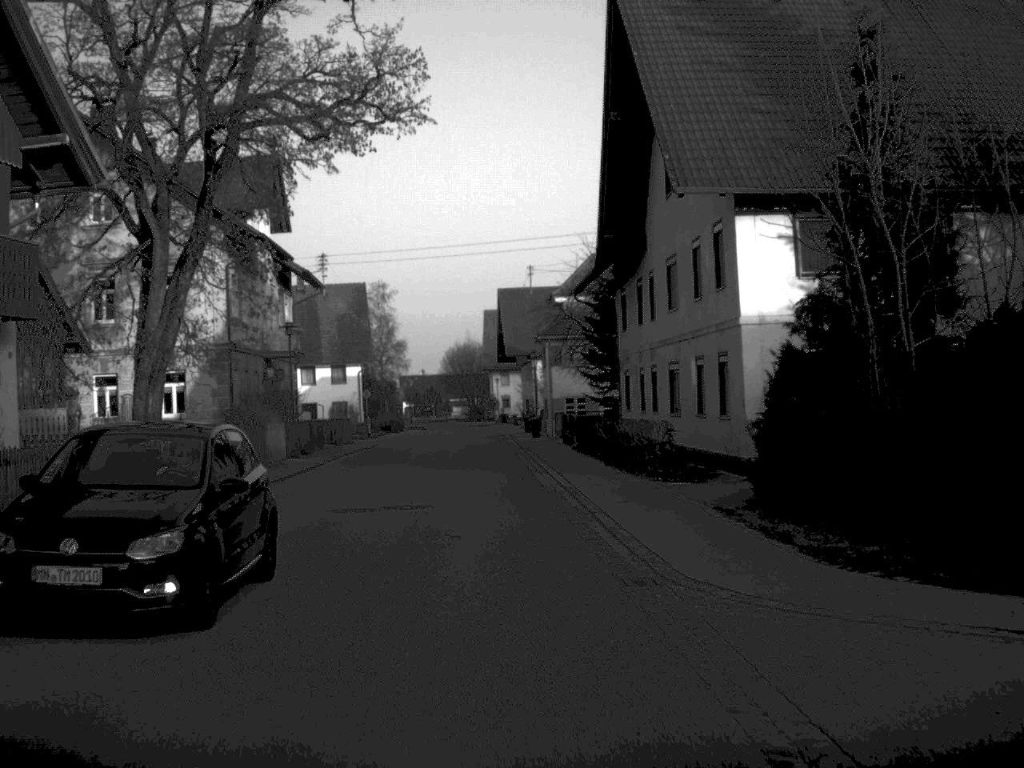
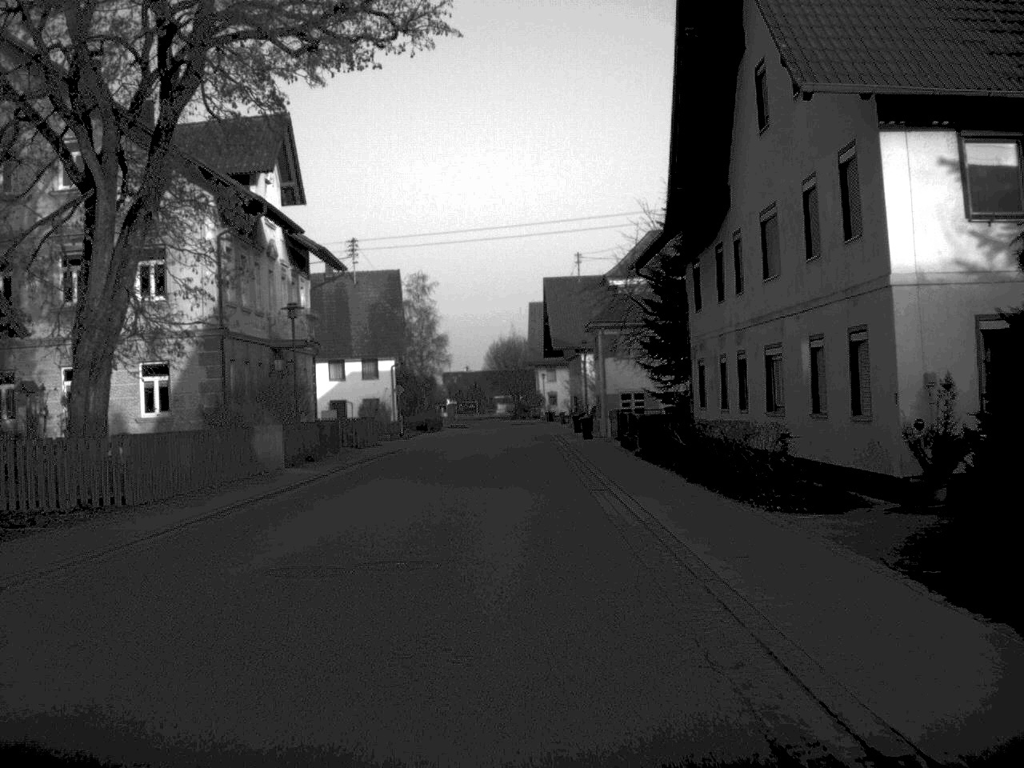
(-0.1, +7.4) m; -2°
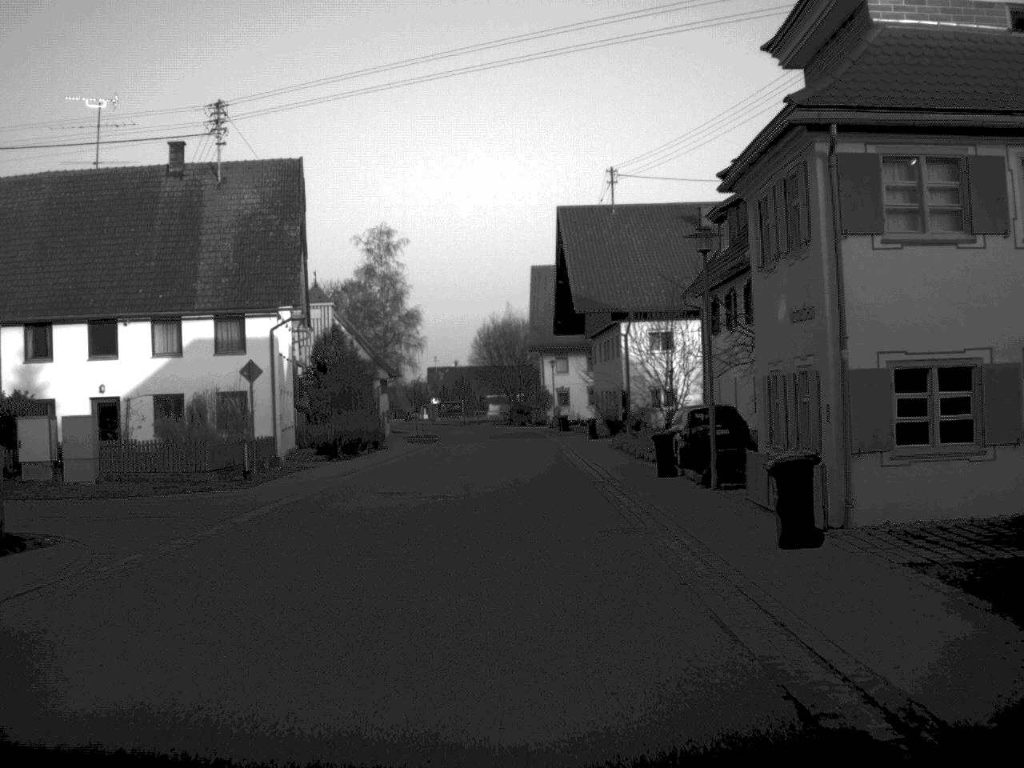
(-0.3, +39.0) m; 0°
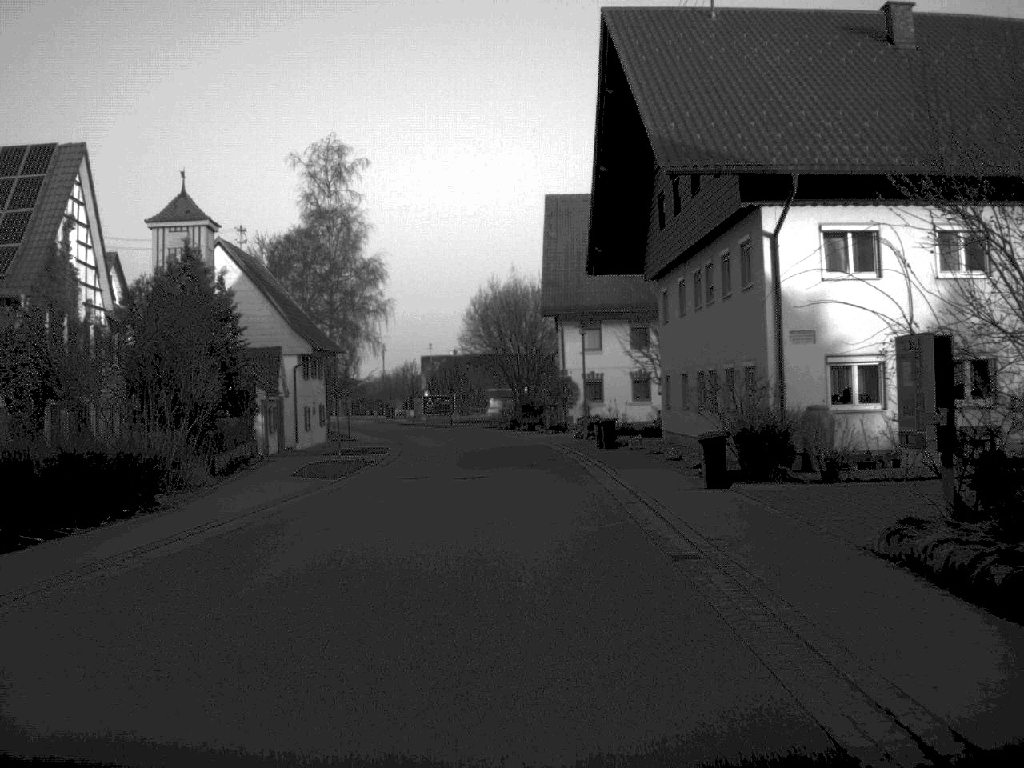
(-0.1, +34.2) m; 0°
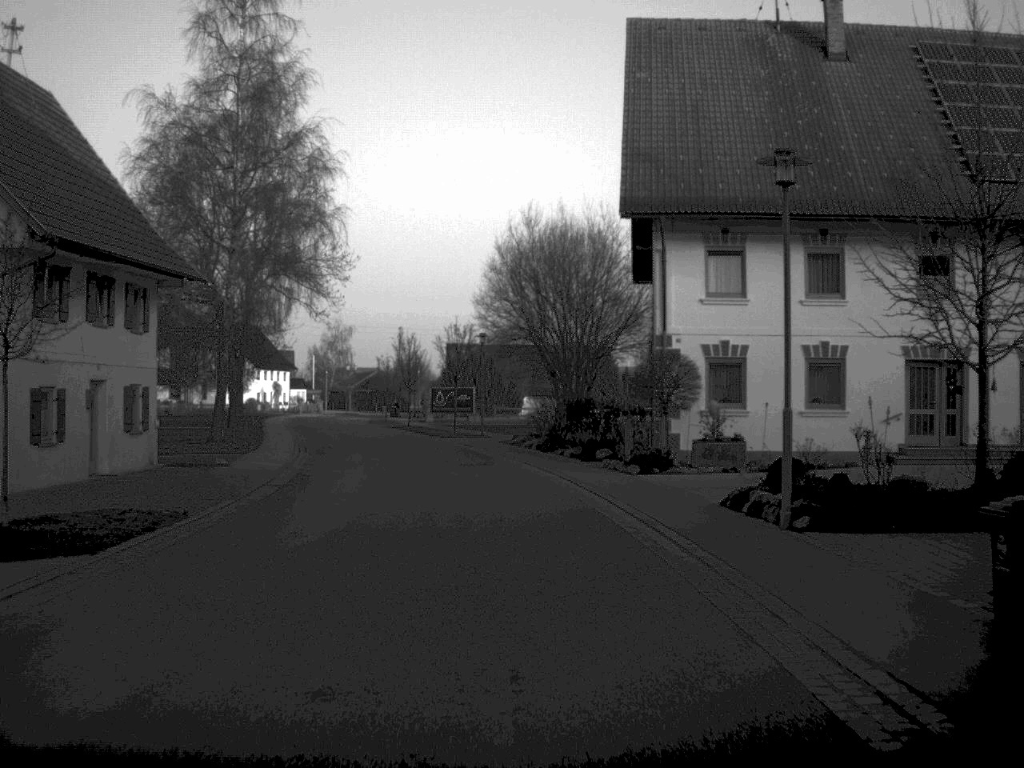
(-0.2, +34.0) m; -2°
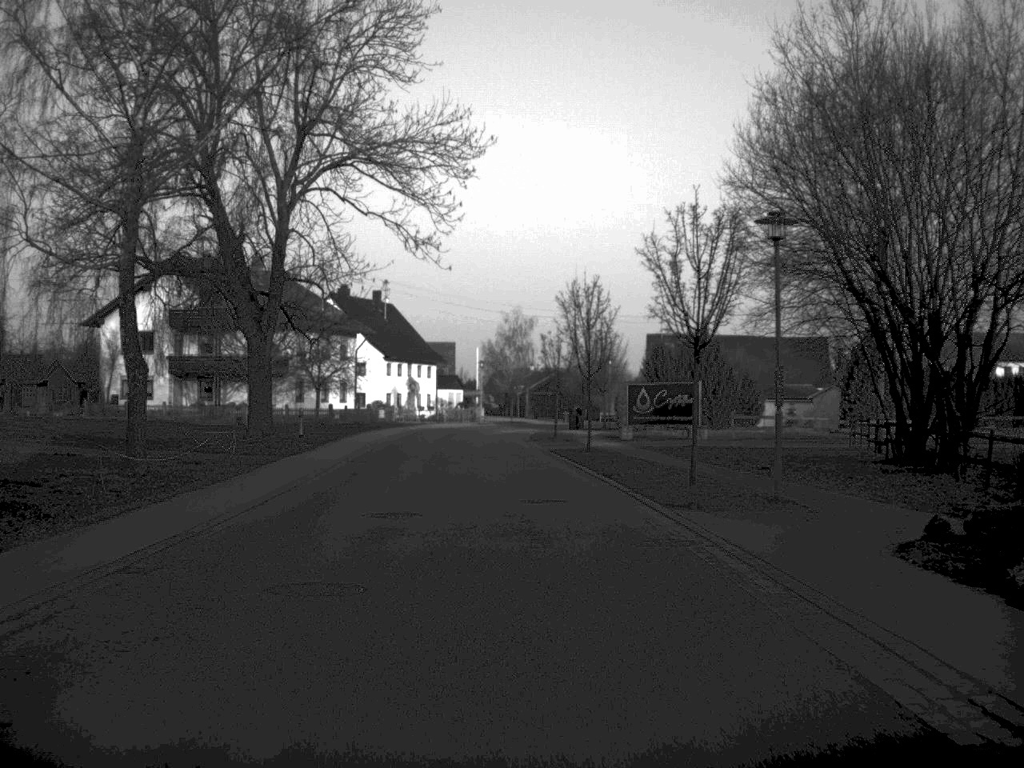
(-2.5, +35.3) m; -9°
